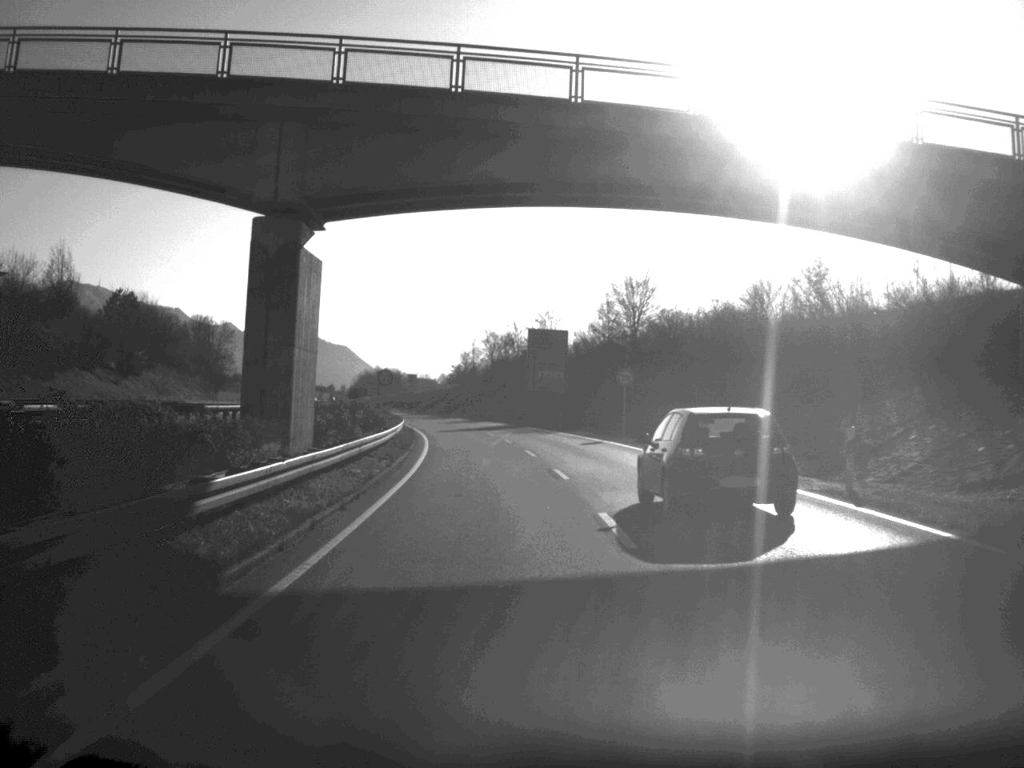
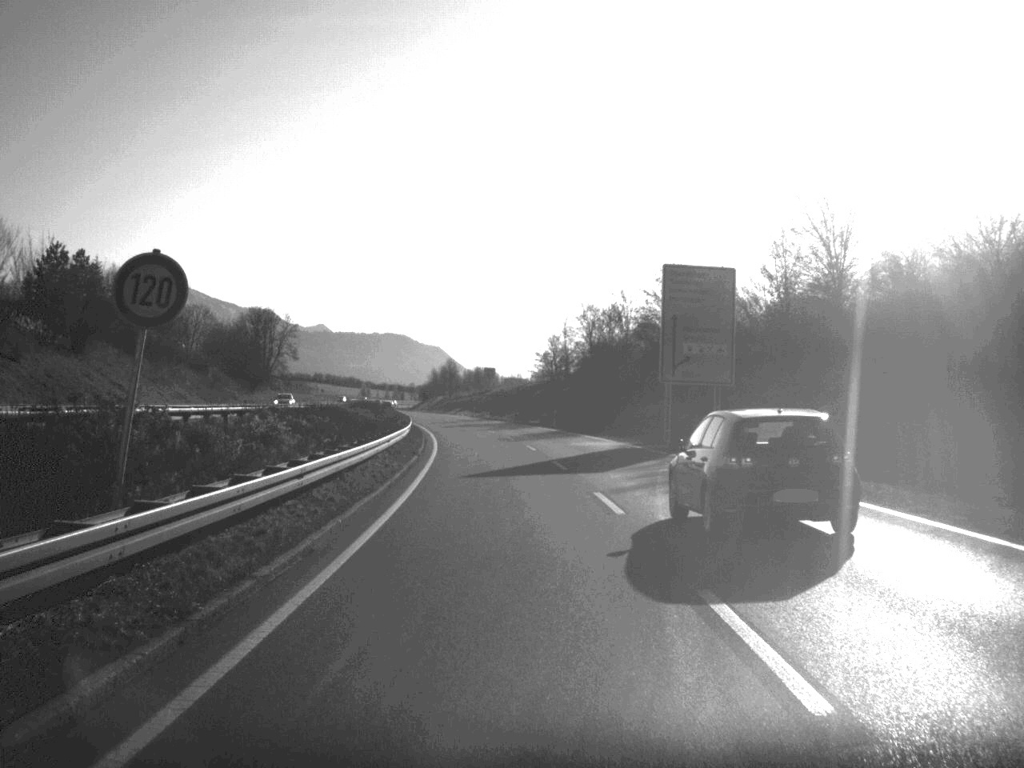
(-1.6, +43.2) m; -4°
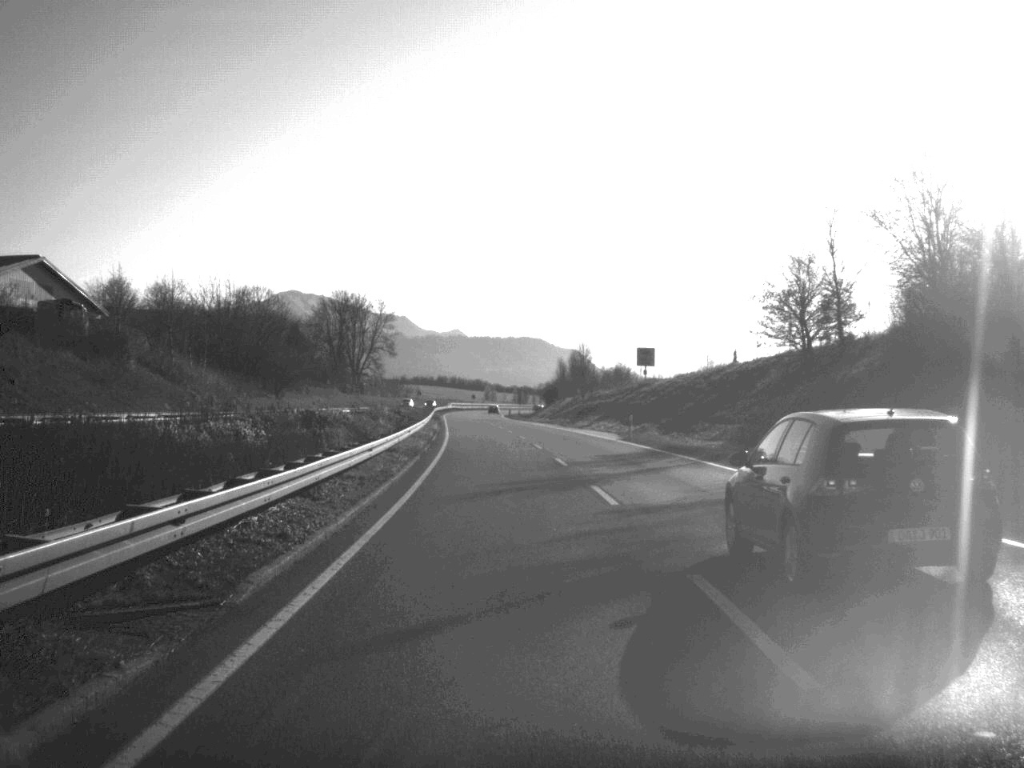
(-3.8, +70.3) m; -6°
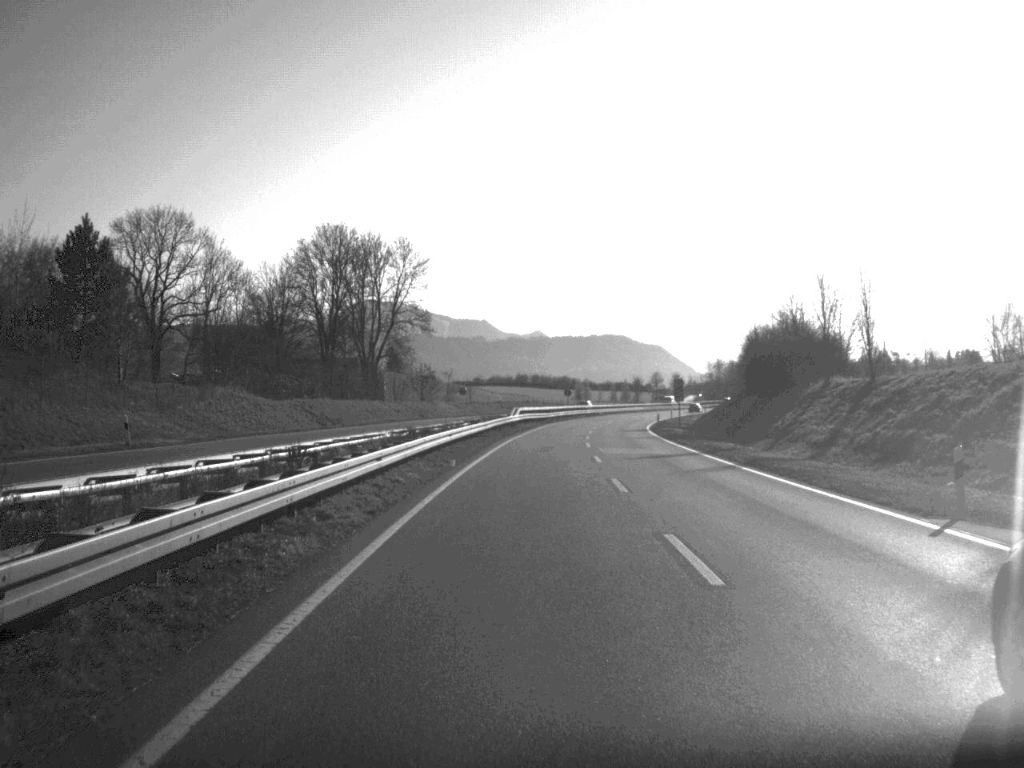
(-5.6, +115.9) m; -4°
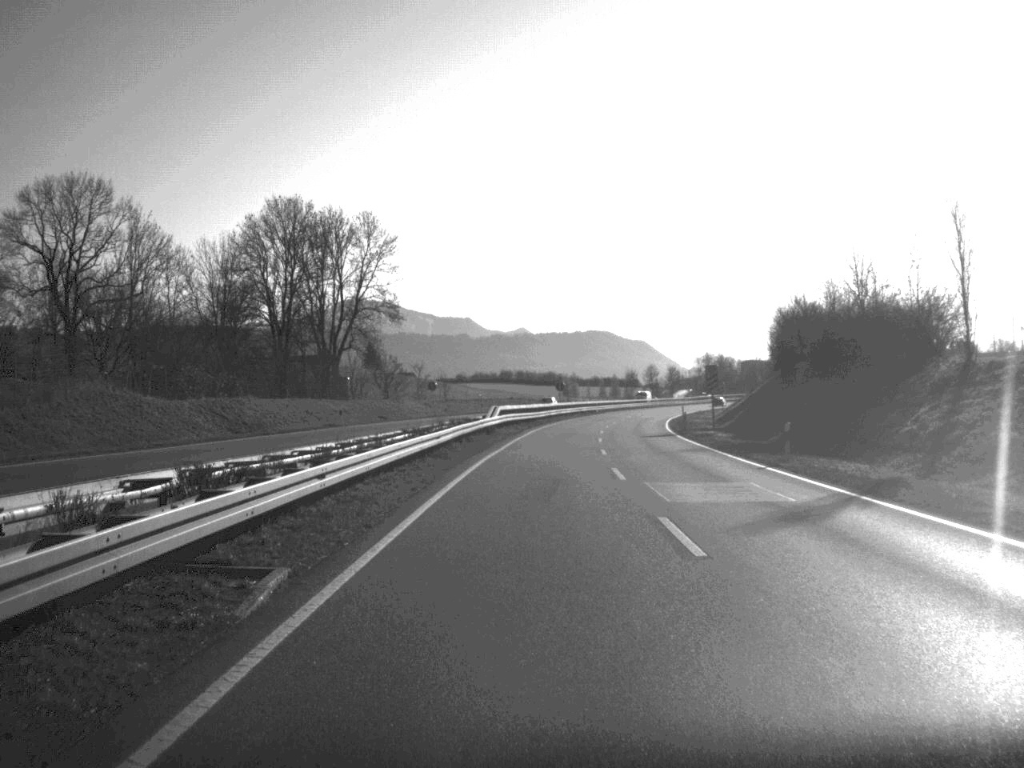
(+0.1, +22.0) m; +1°
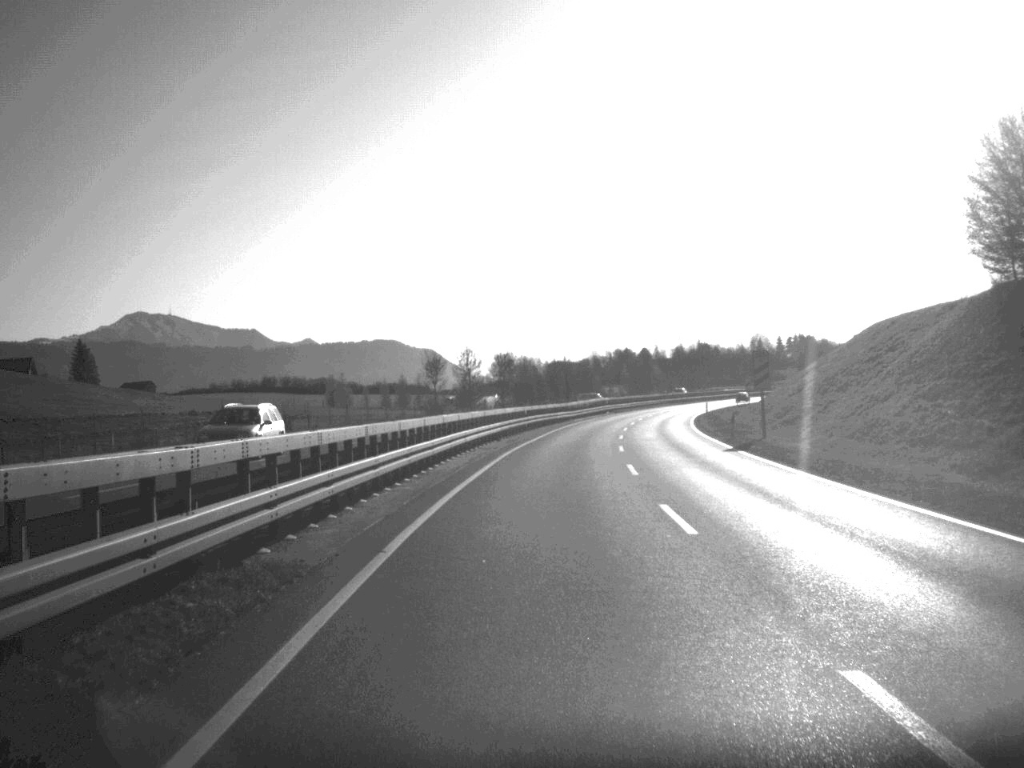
(+8.3, +115.6) m; +10°
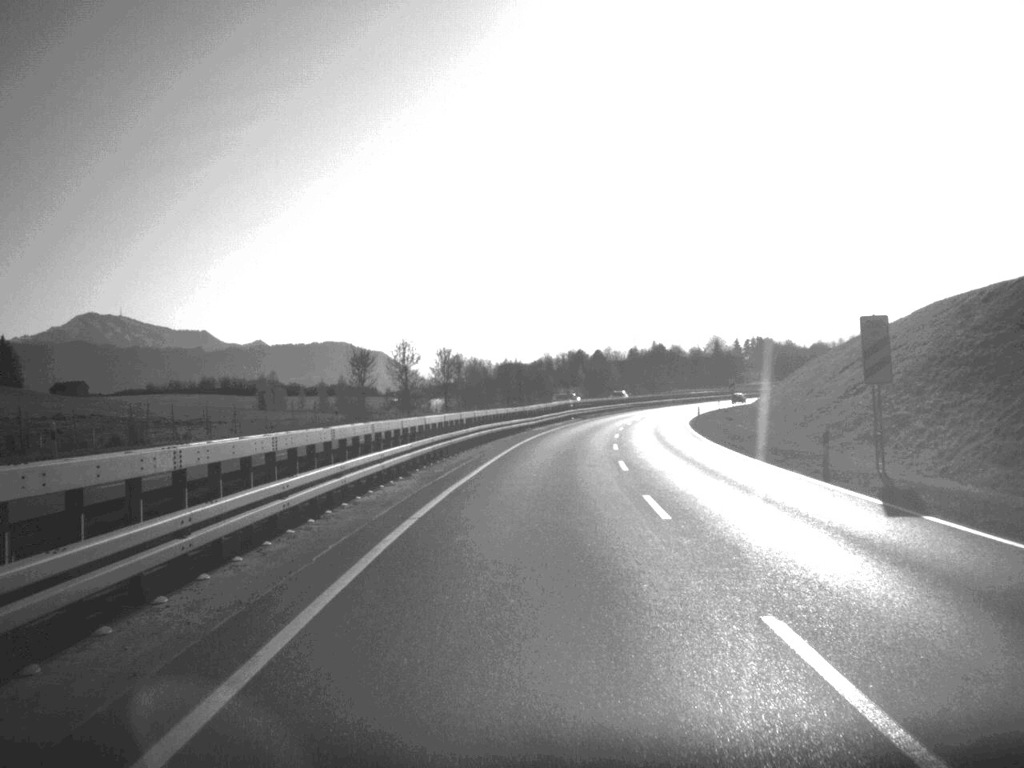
(+0.4, +21.8) m; +2°
